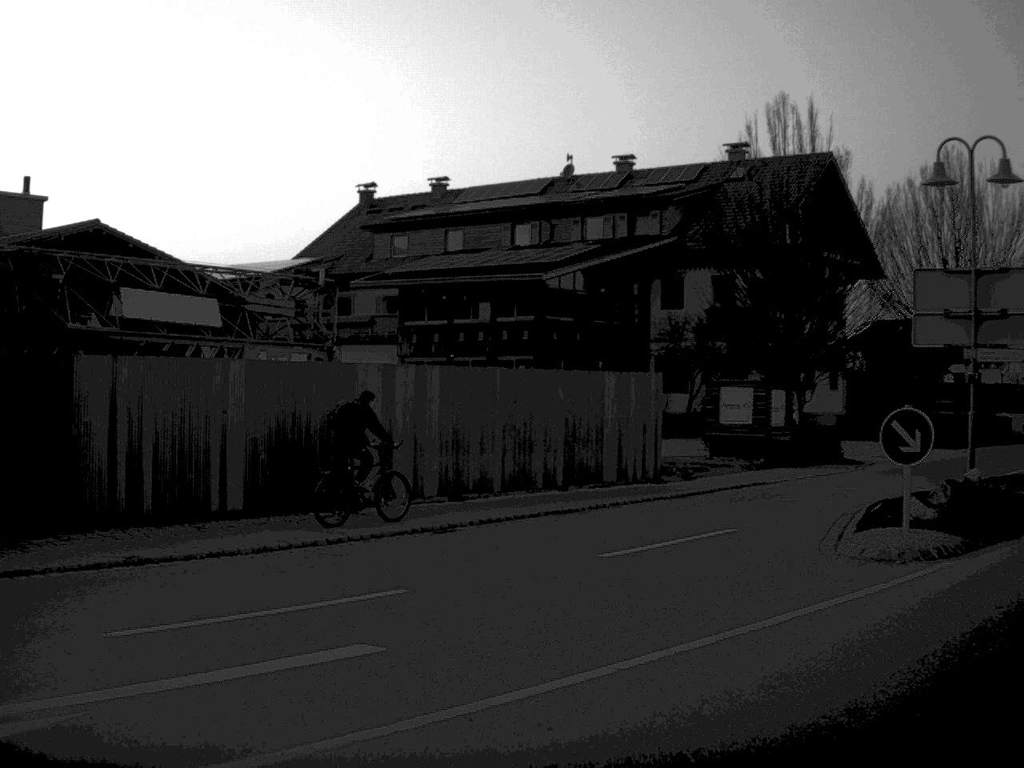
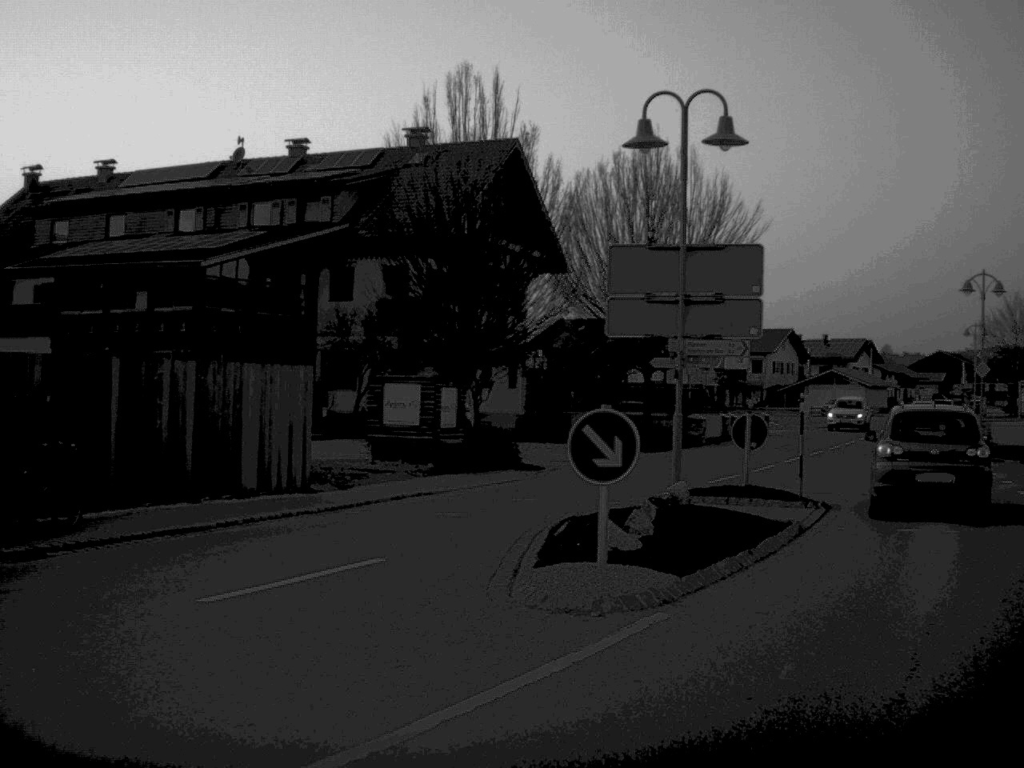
(+0.4, +3.1) m; +15°
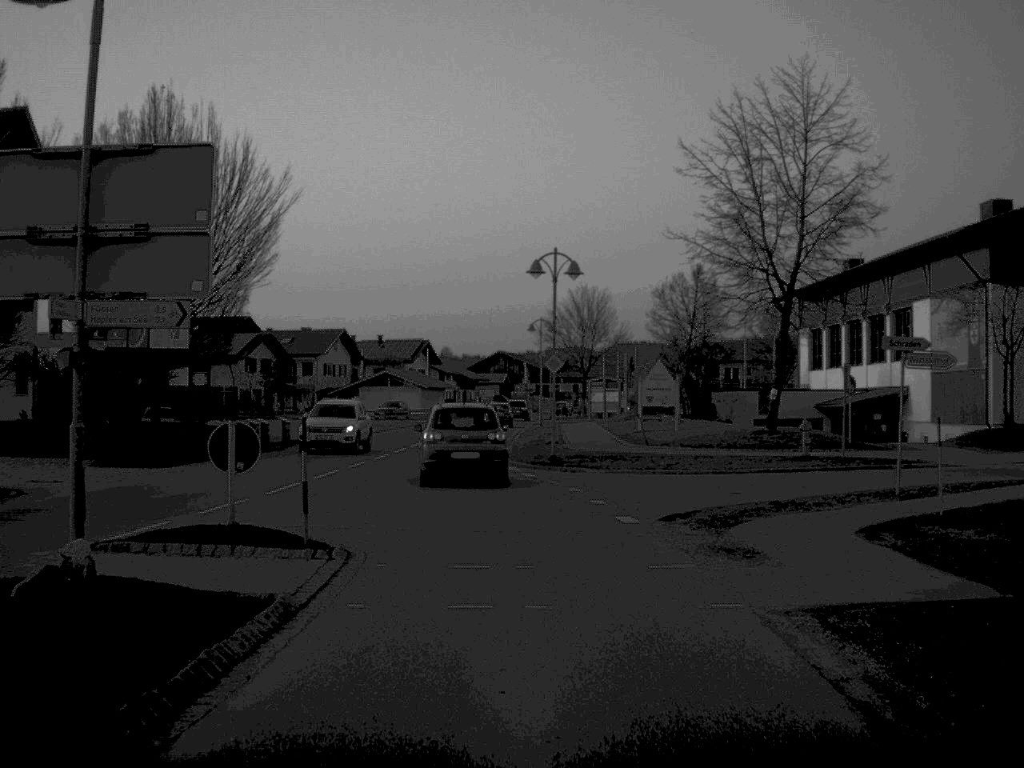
(+1.3, +6.2) m; +19°
